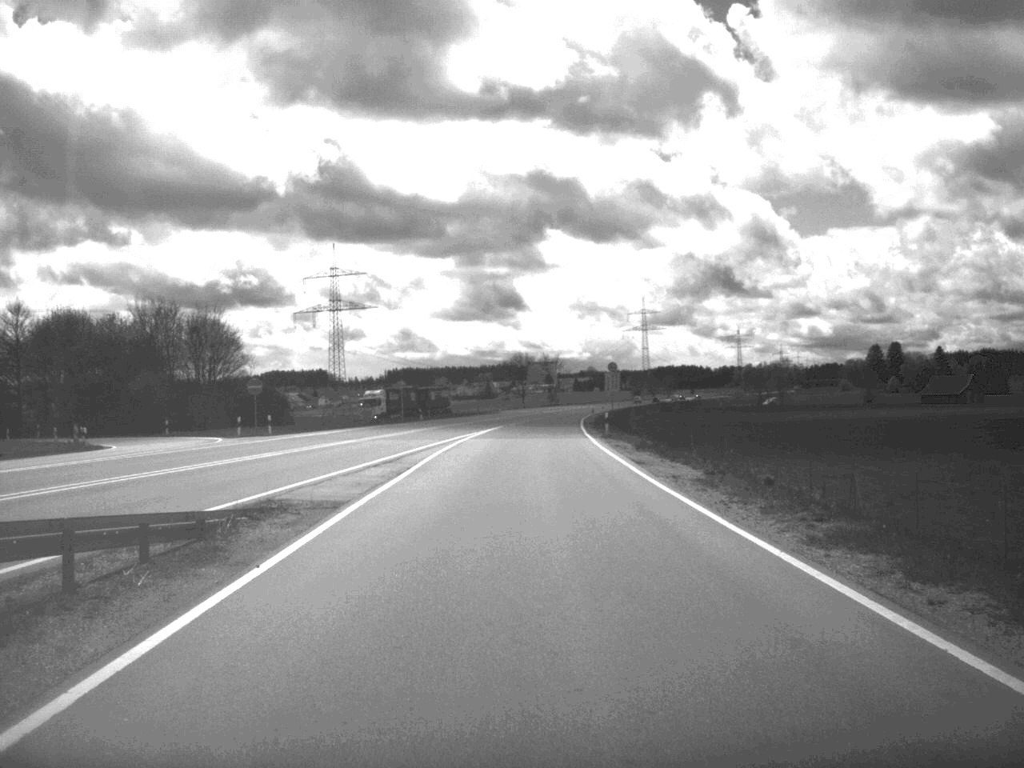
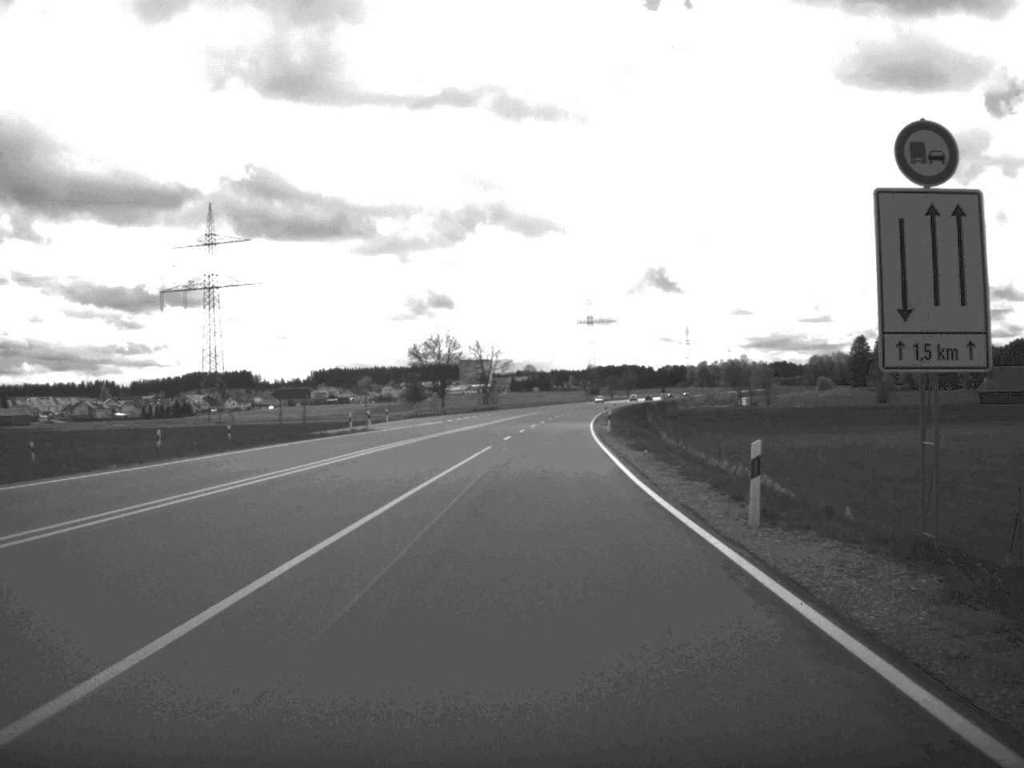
(+1.6, +88.4) m; +3°
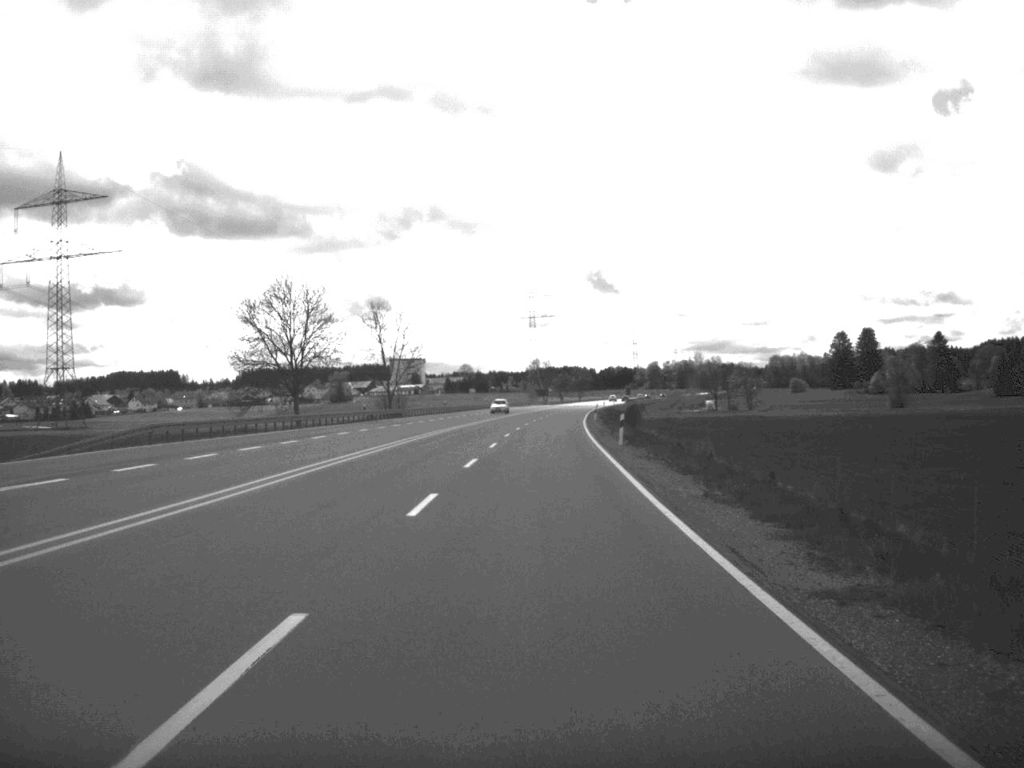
(+1.6, +69.5) m; +3°
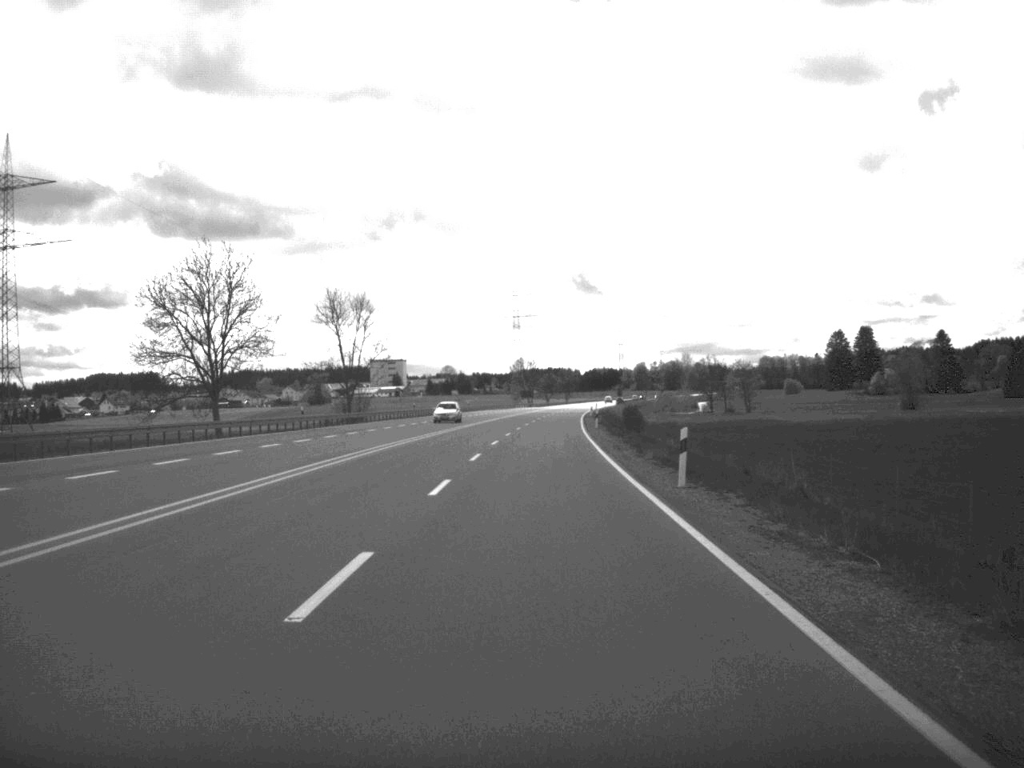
(+0.1, +20.3) m; +1°
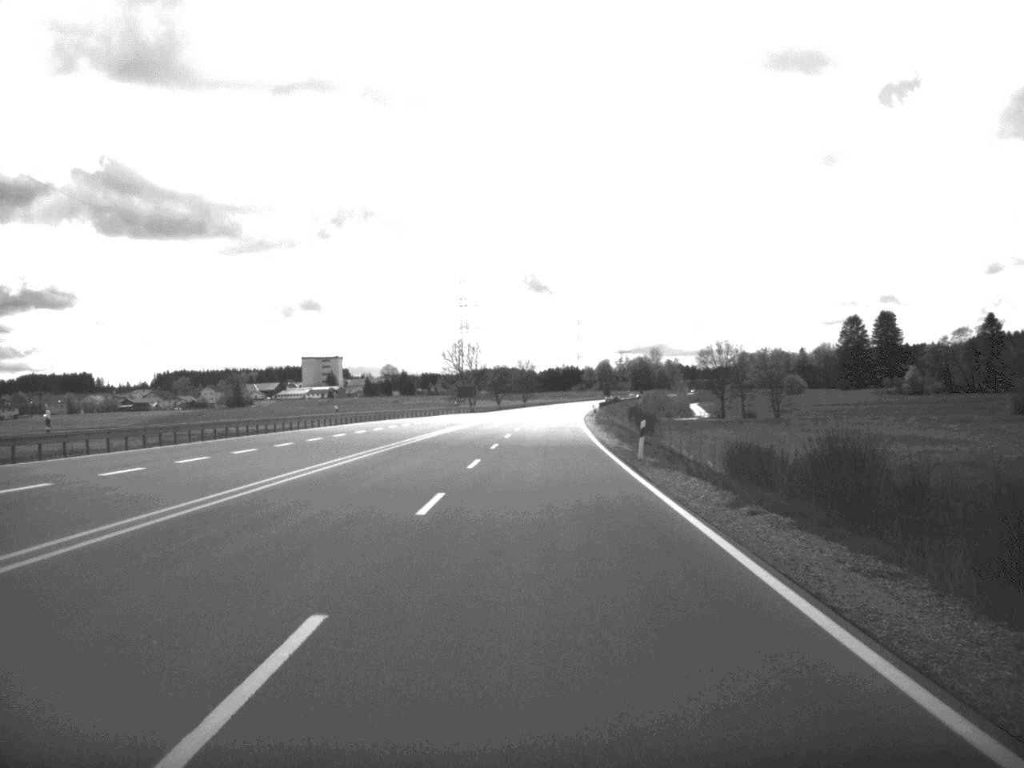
(+1.6, +86.8) m; +2°
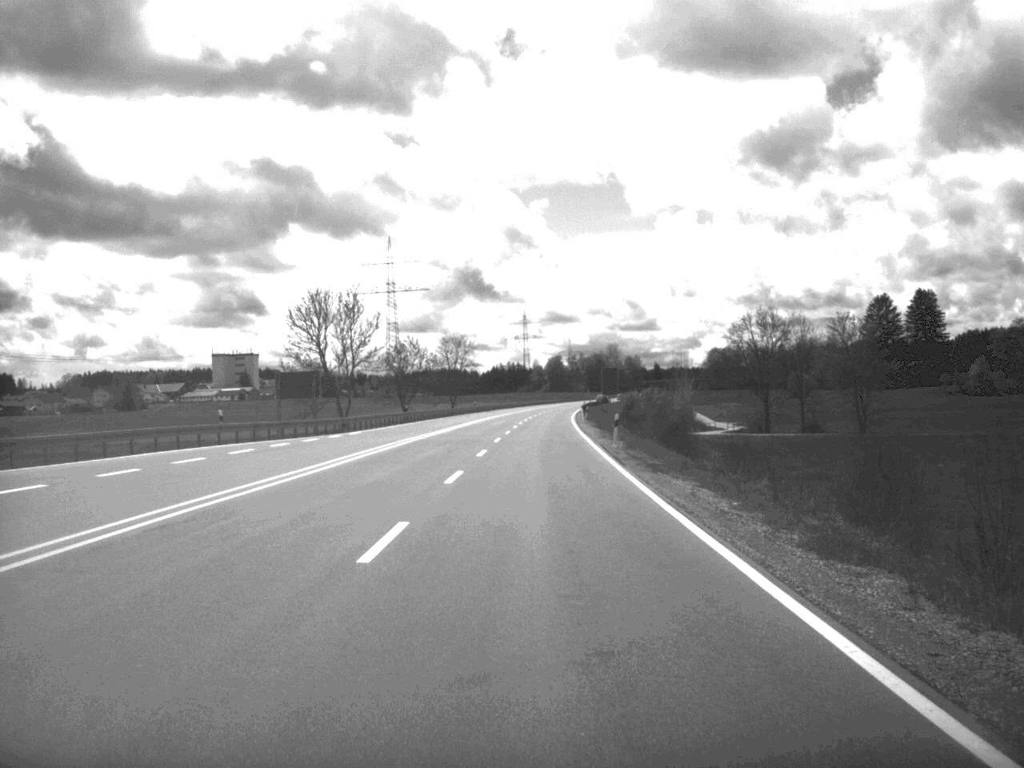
(+1.7, +88.3) m; +2°
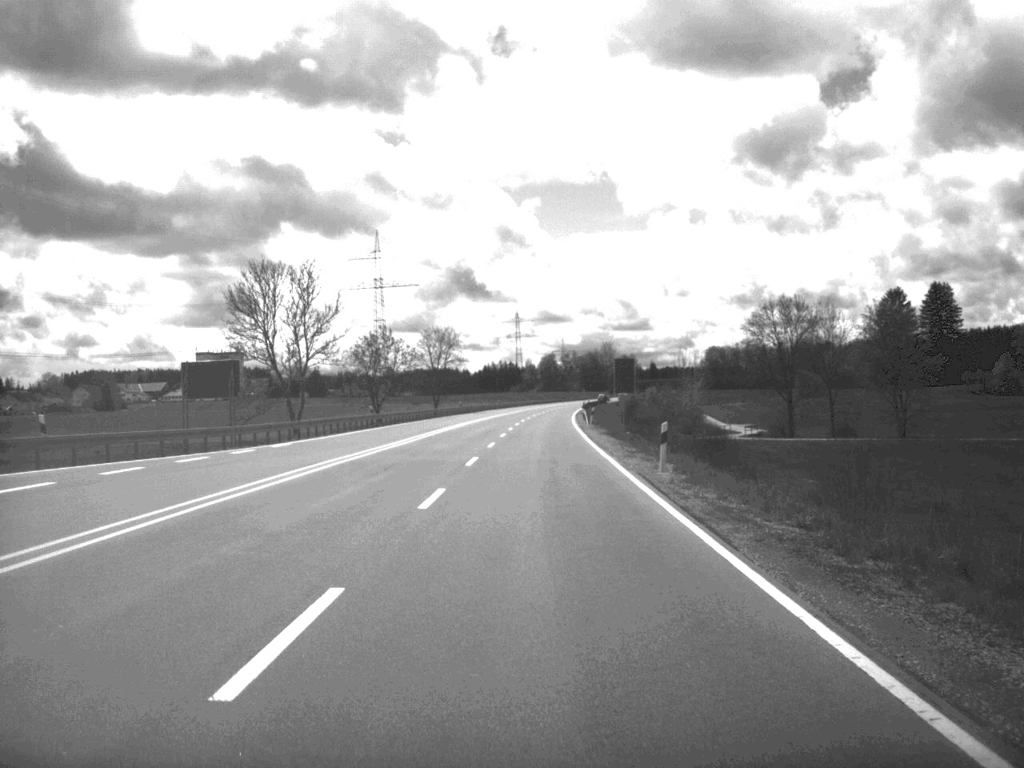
(0.0, +17.5) m; 0°
